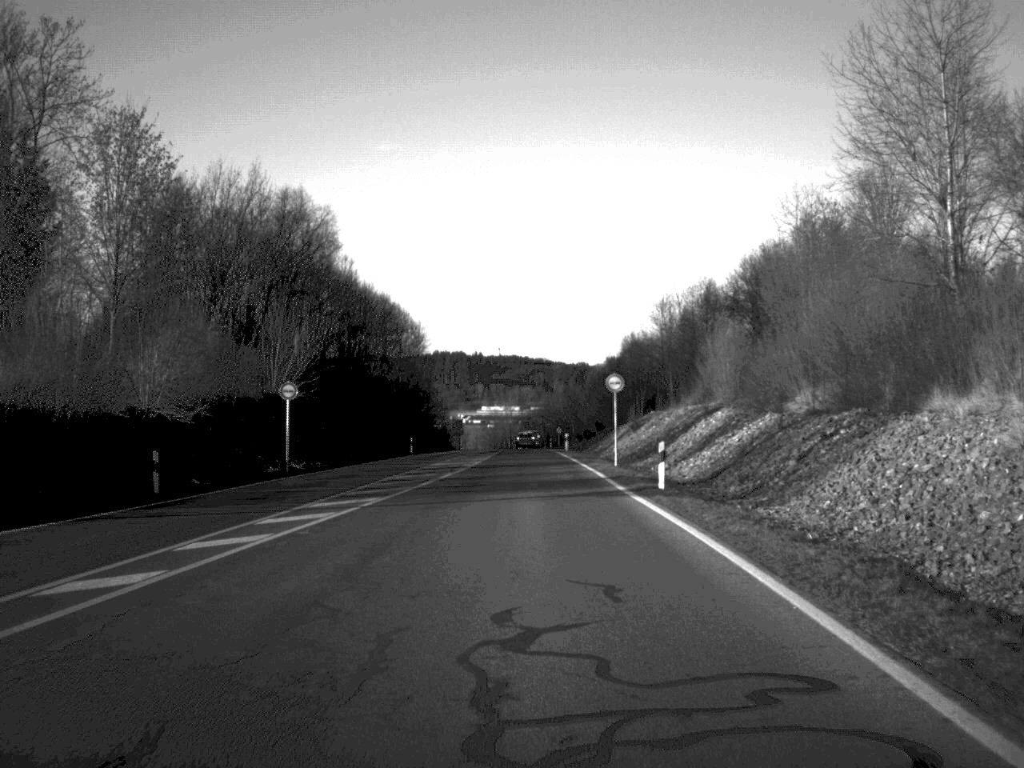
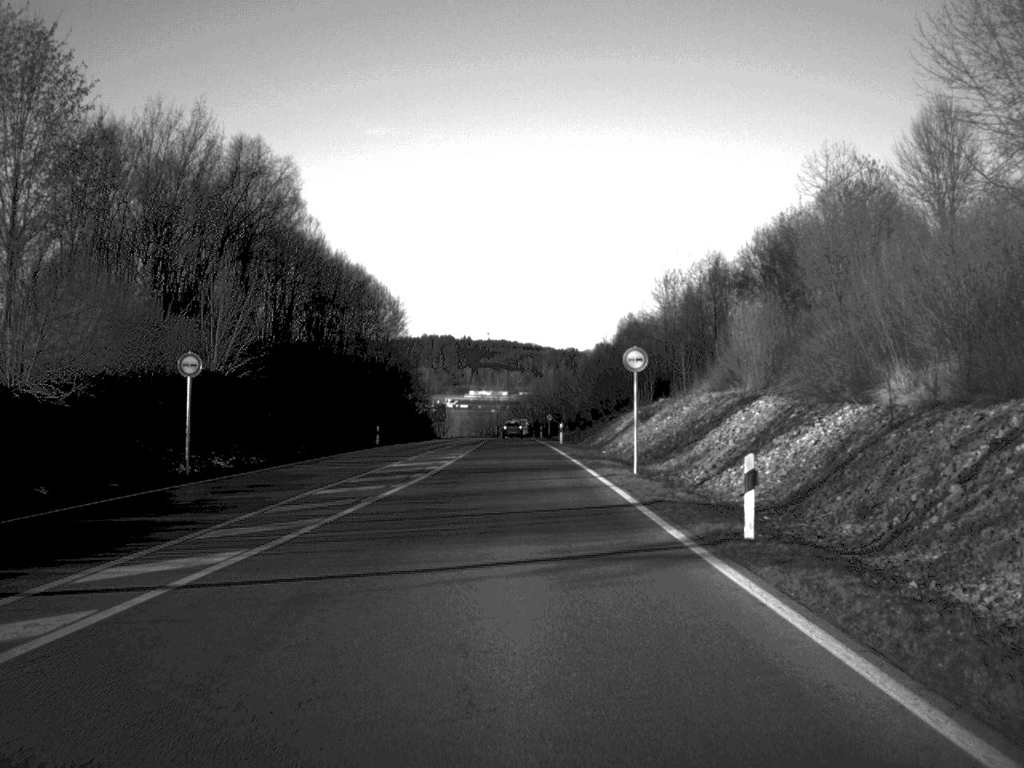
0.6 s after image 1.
(+0.1, +15.7) m; 0°
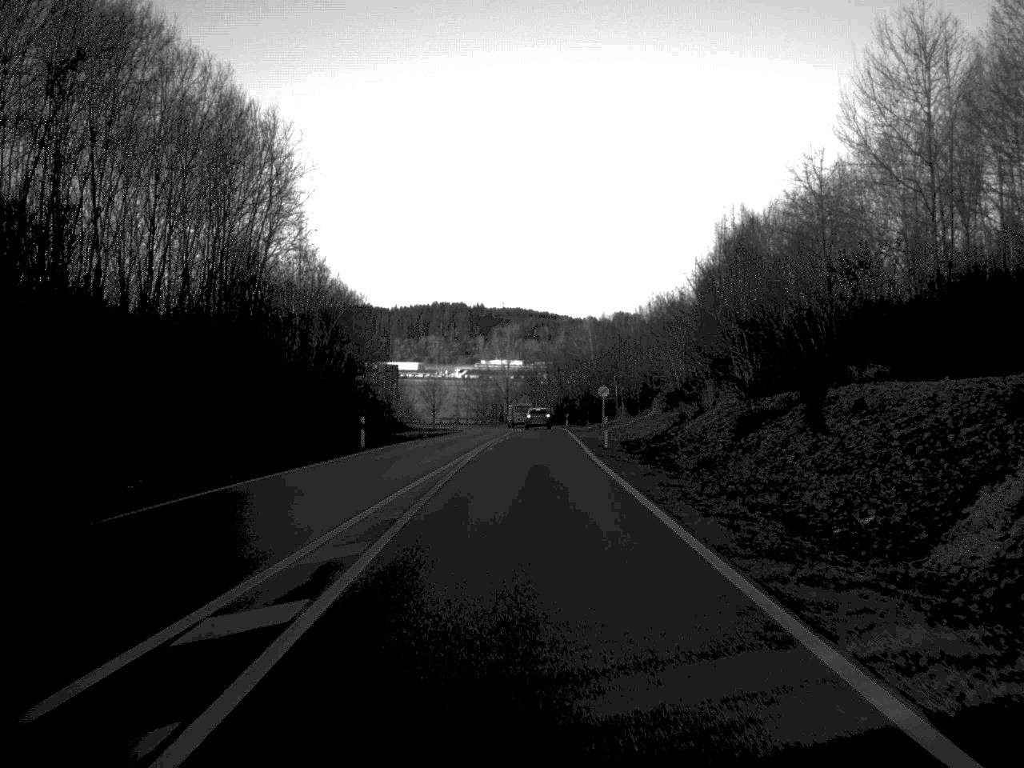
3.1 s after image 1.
(-0.7, +66.3) m; -1°
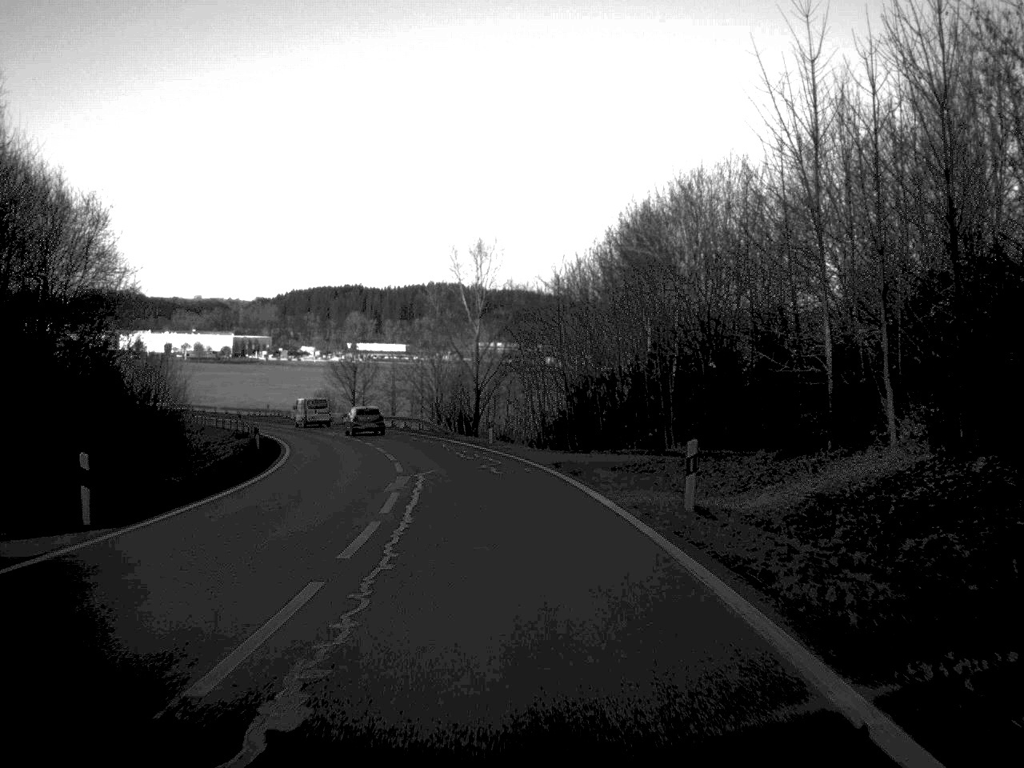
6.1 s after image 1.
(+0.8, +76.8) m; 0°
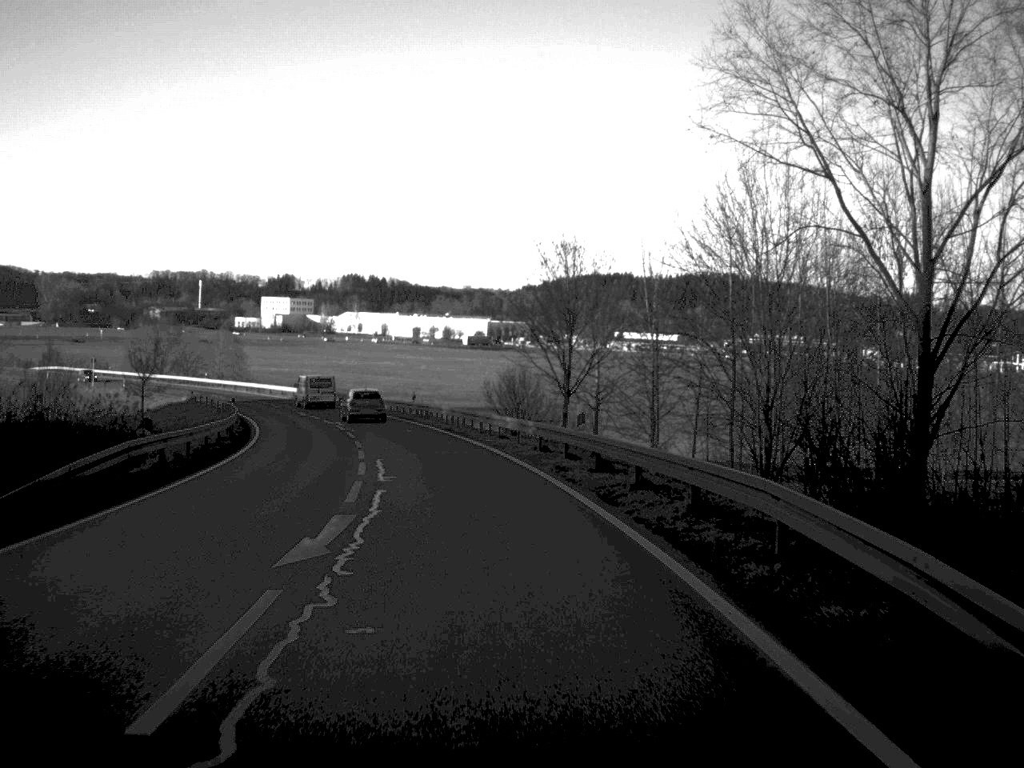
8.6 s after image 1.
(-5.4, +55.2) m; -12°
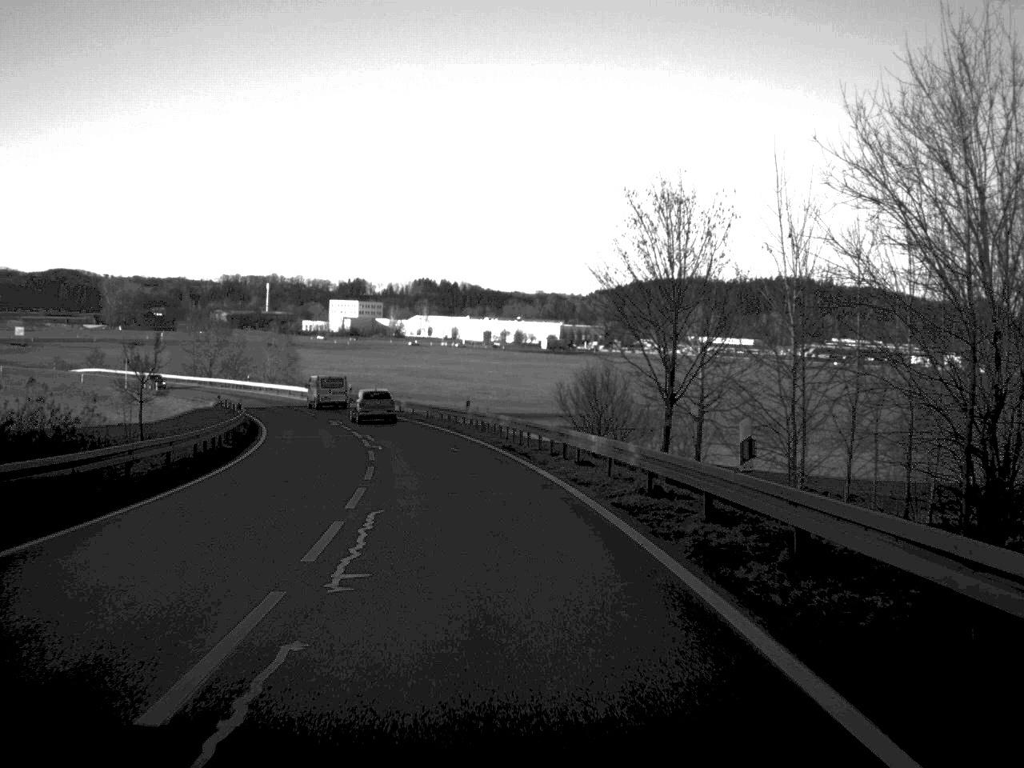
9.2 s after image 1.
(-0.4, +12.4) m; -3°
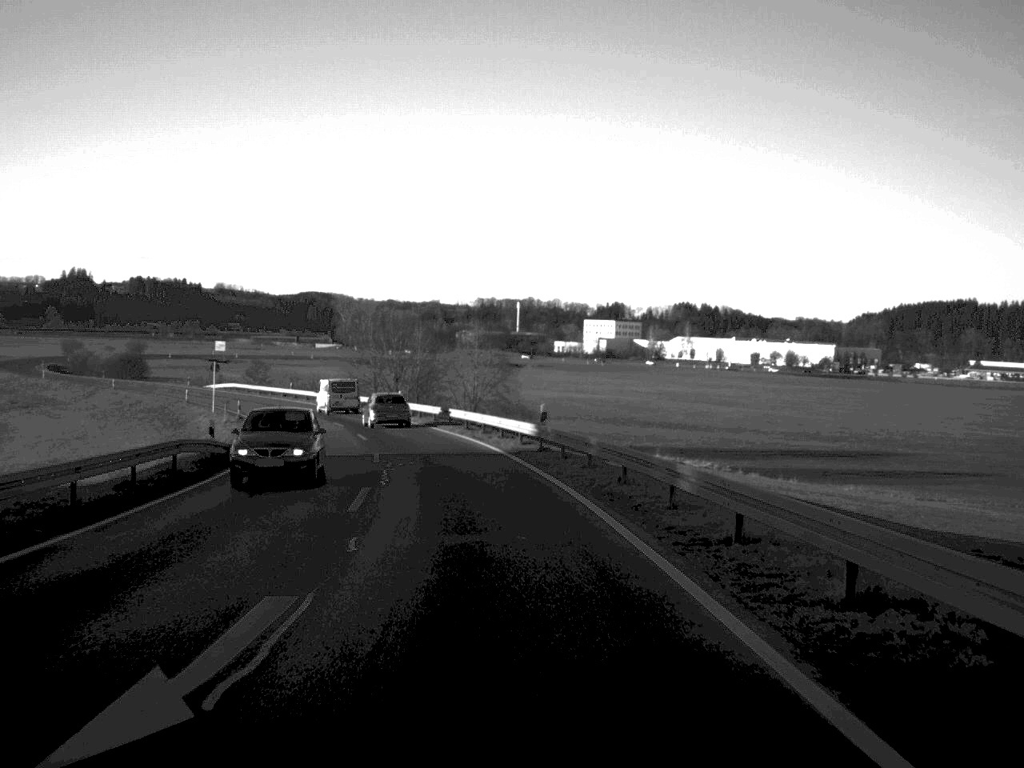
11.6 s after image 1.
(-4.7, +48.3) m; -12°
